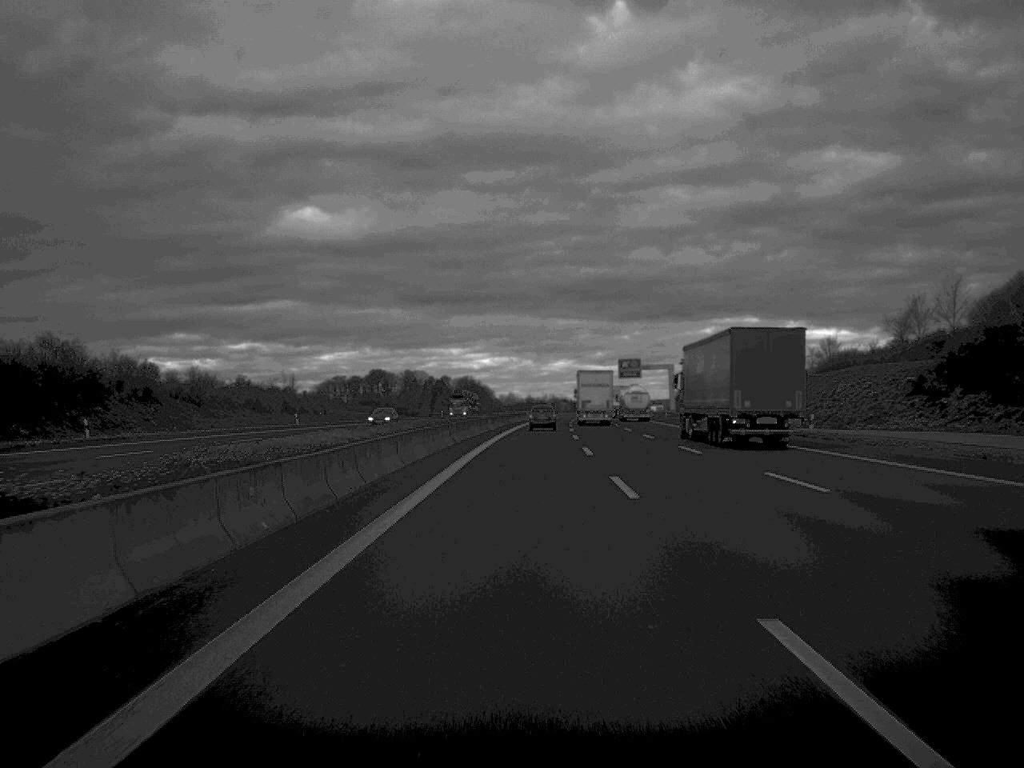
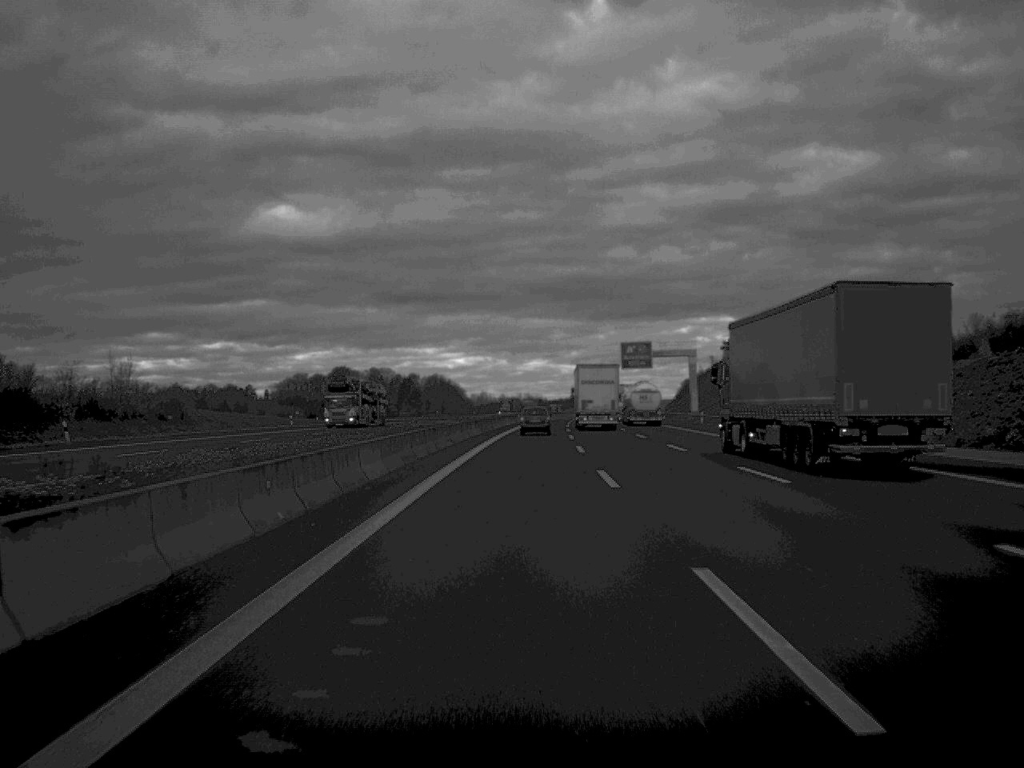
(+0.5, +50.9) m; +1°
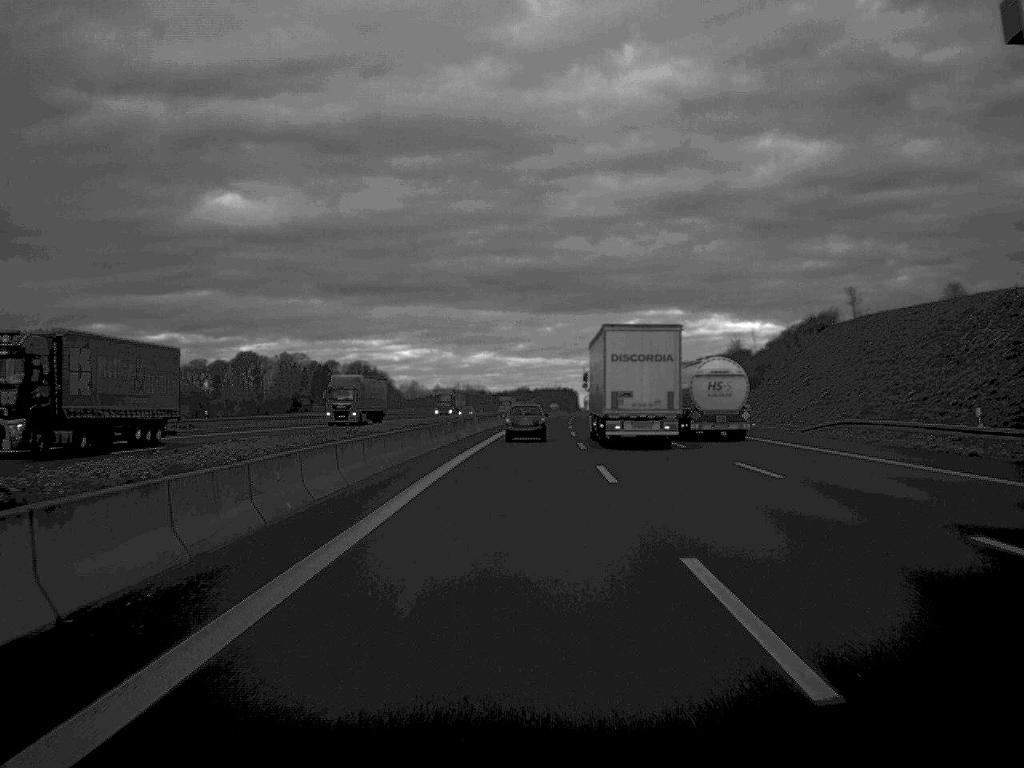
(+2.6, +125.0) m; +2°
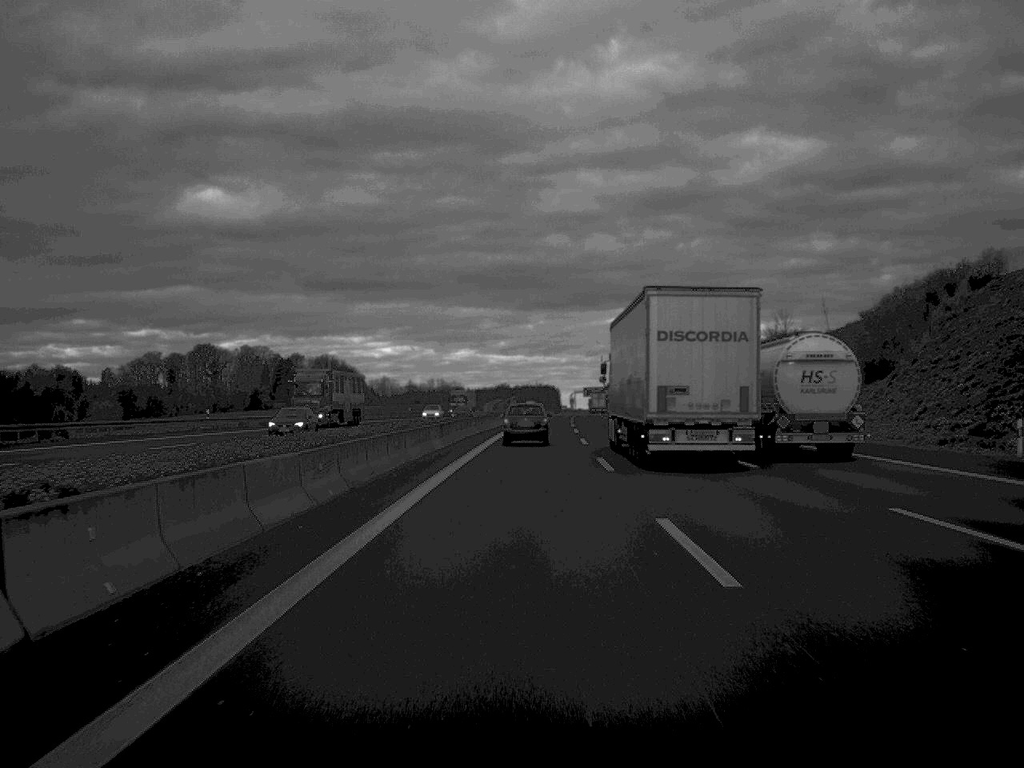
(+0.4, +49.7) m; +1°
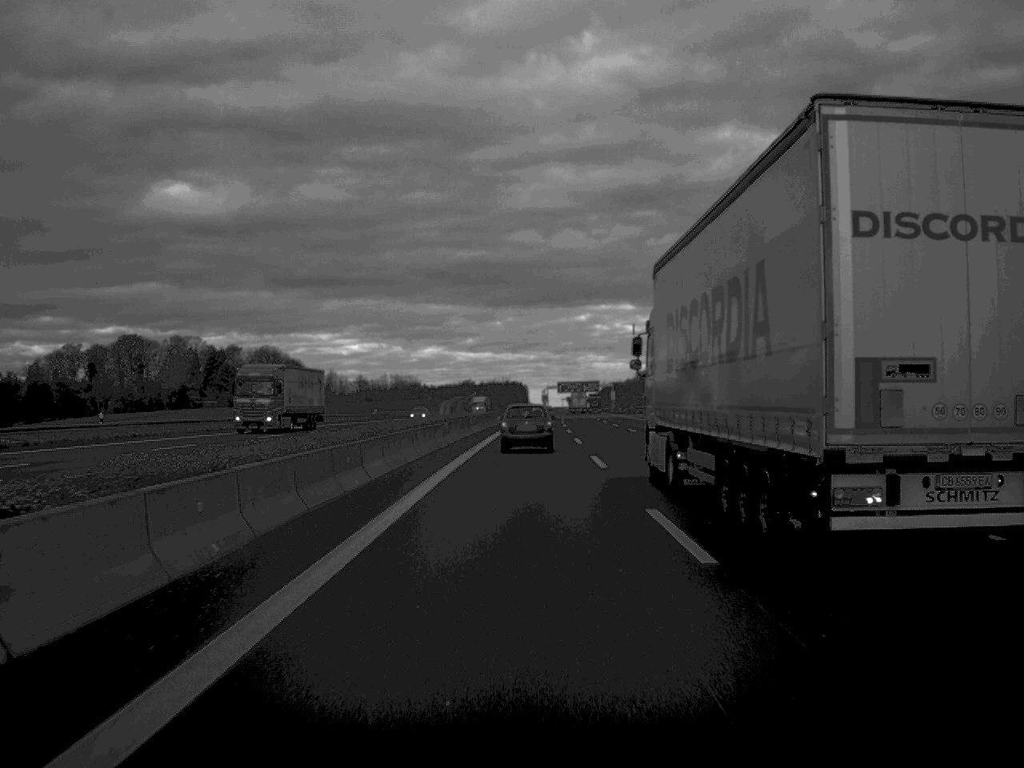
(+0.9, +70.2) m; +1°
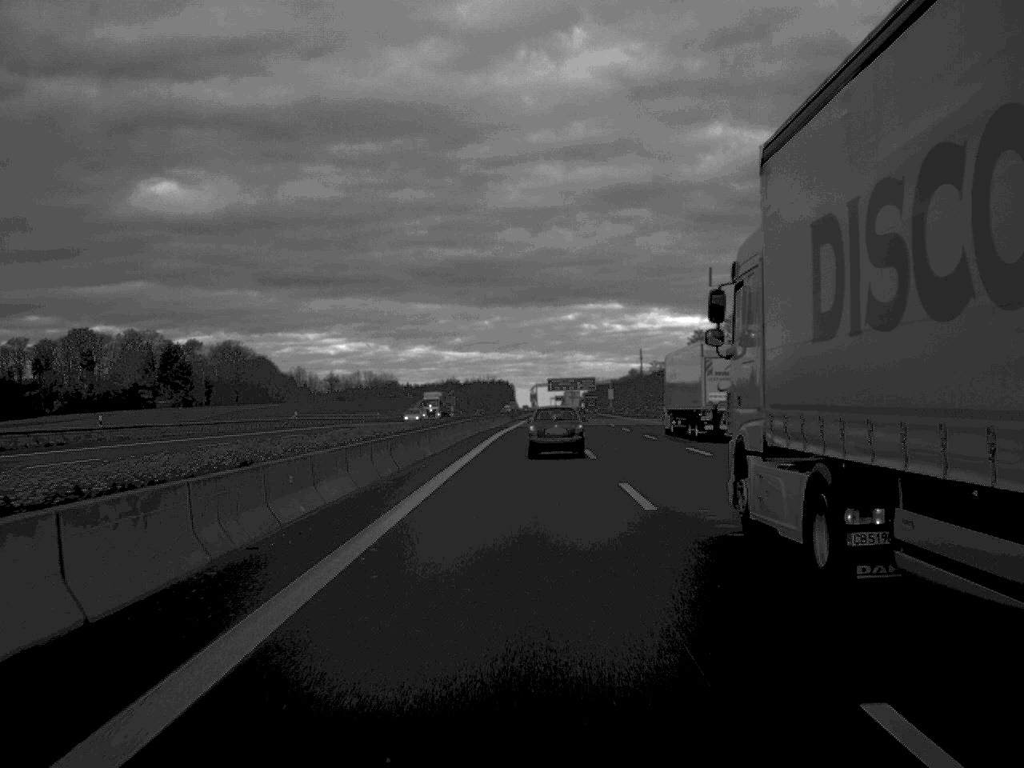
(+0.2, +47.6) m; +1°
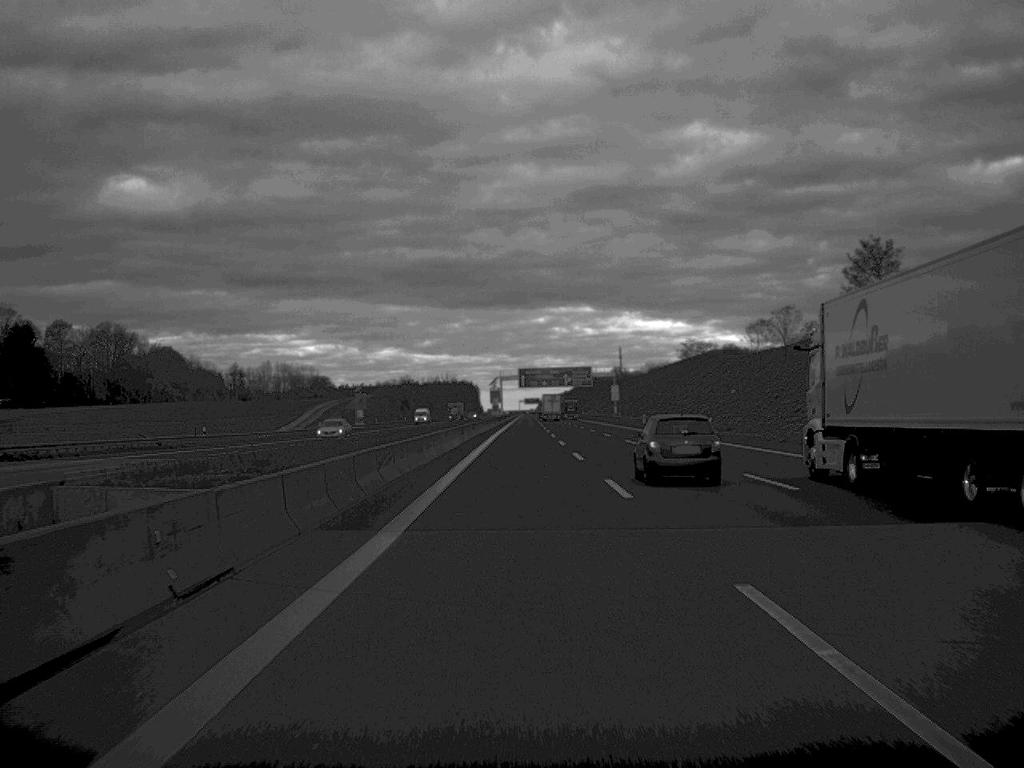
(+1.4, +121.2) m; +1°
